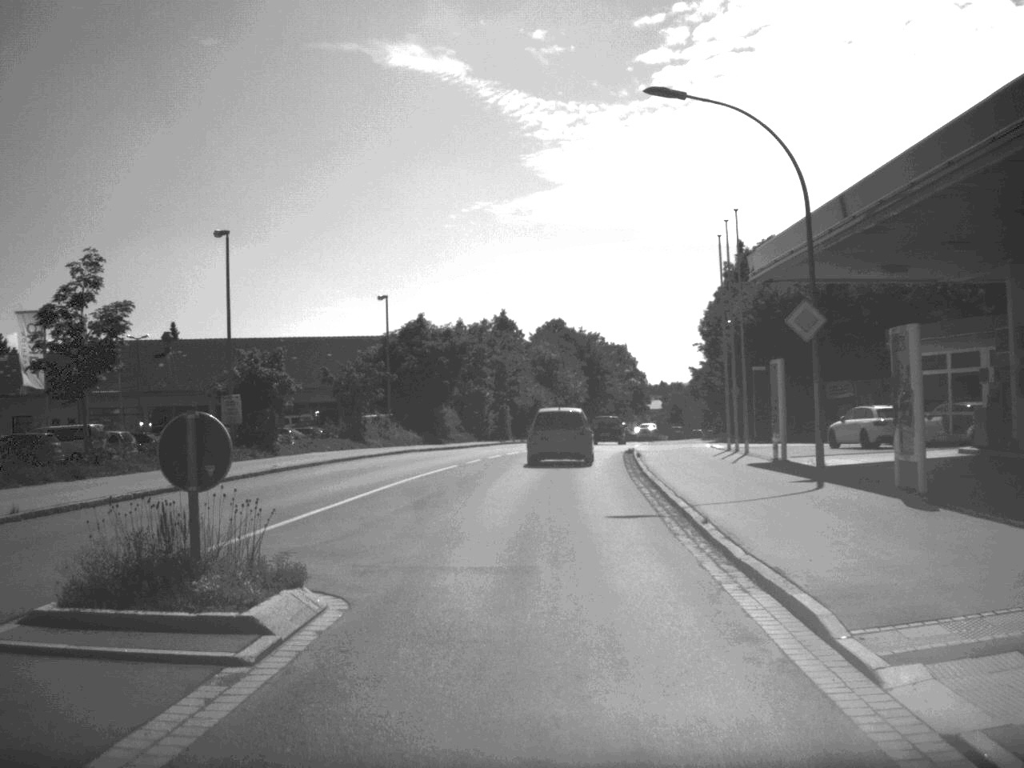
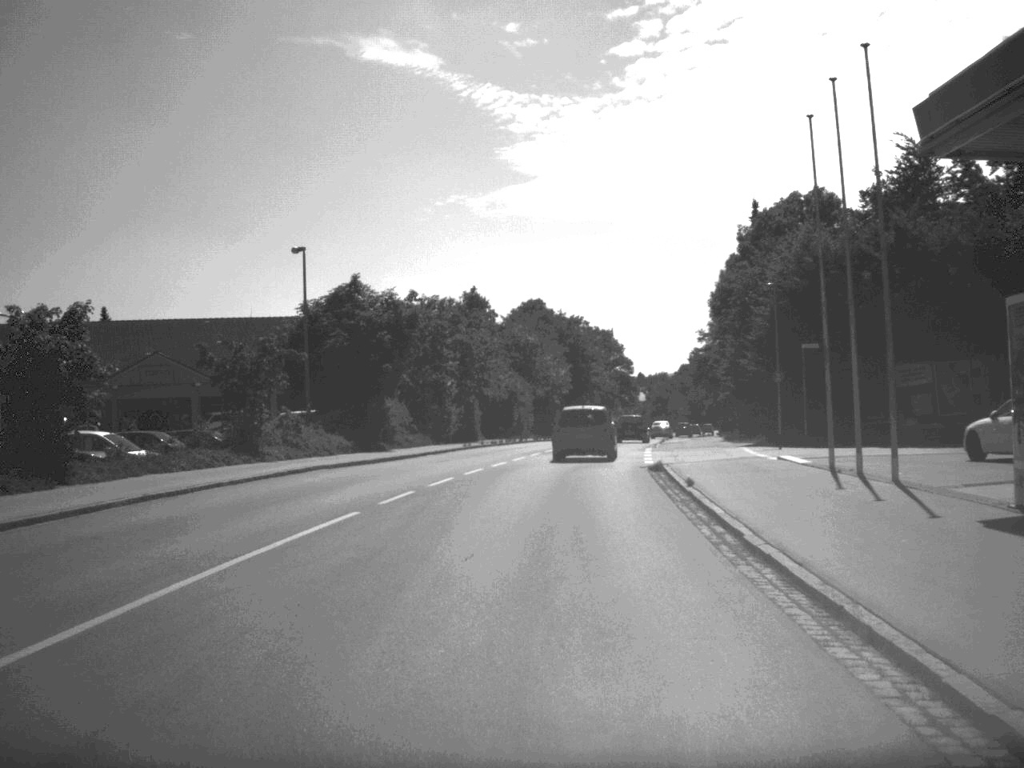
(+0.1, +16.4) m; +1°
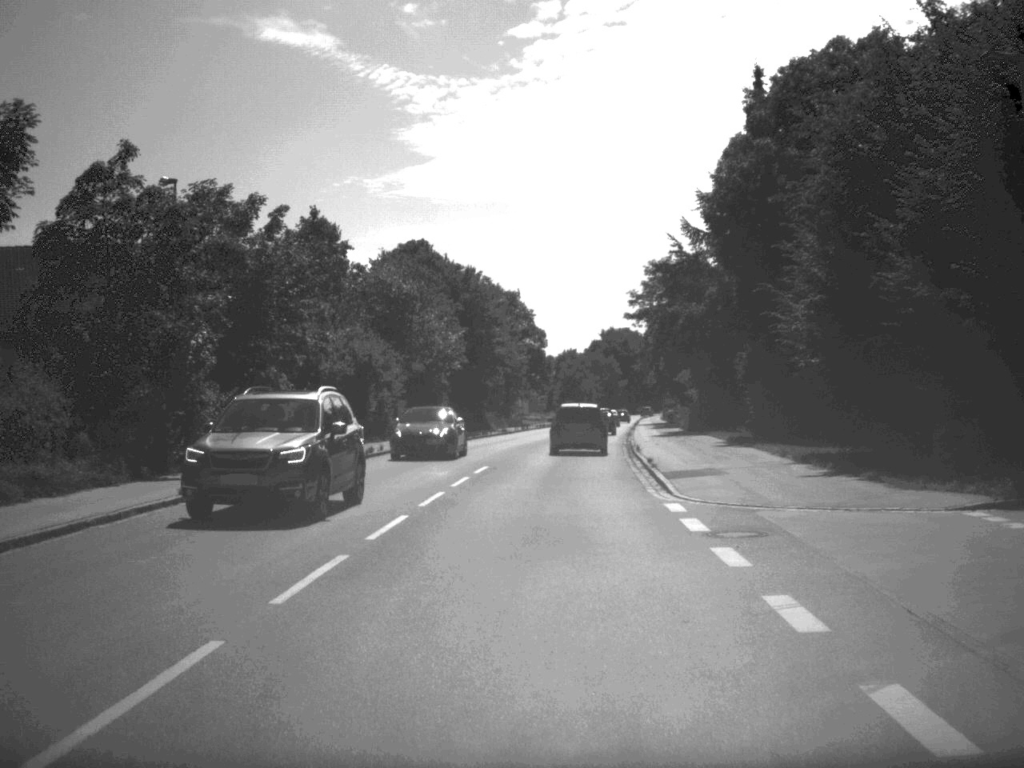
(+1.1, +31.6) m; +4°
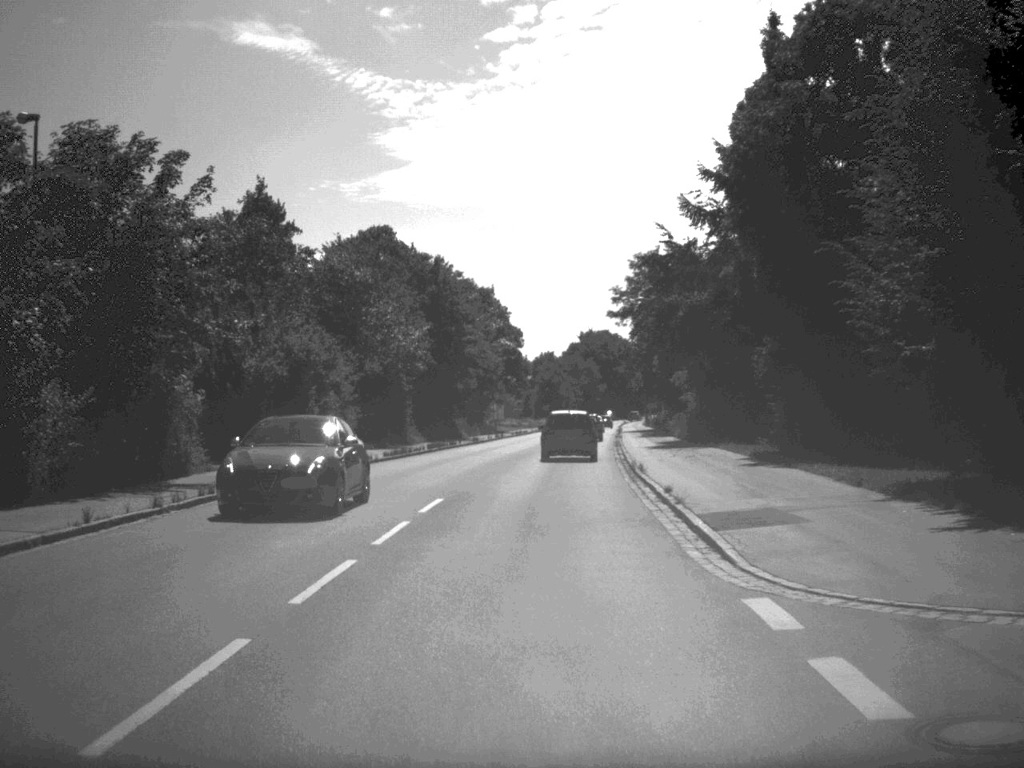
(+0.1, +8.4) m; +1°
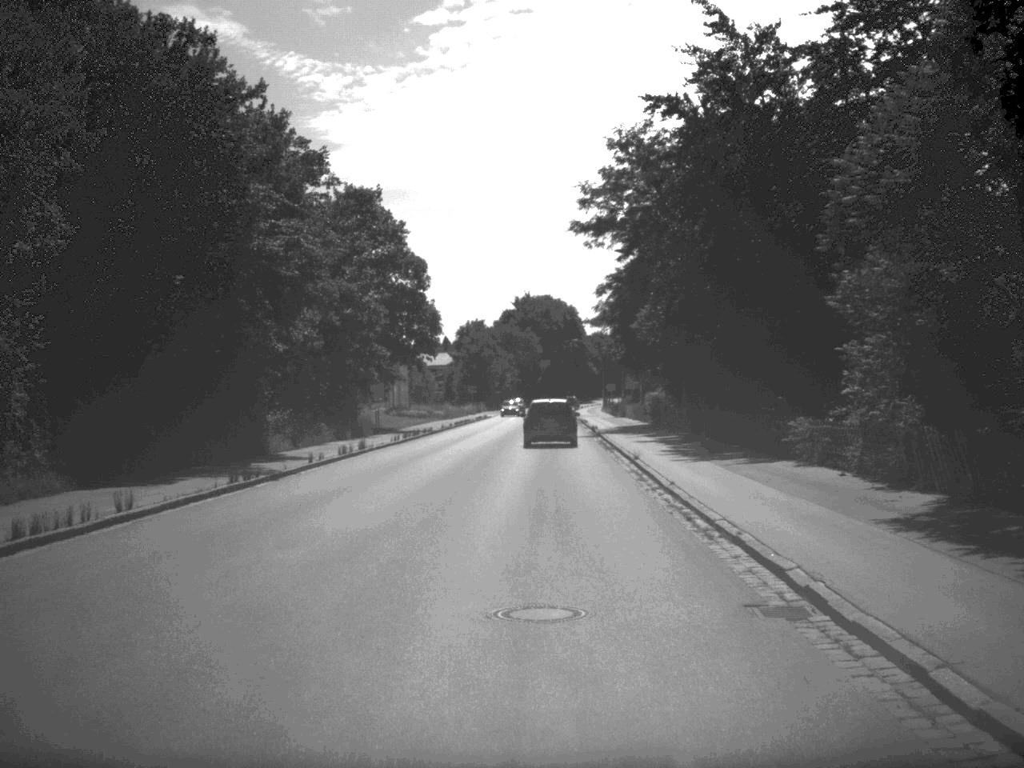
(+1.1, +43.8) m; +3°
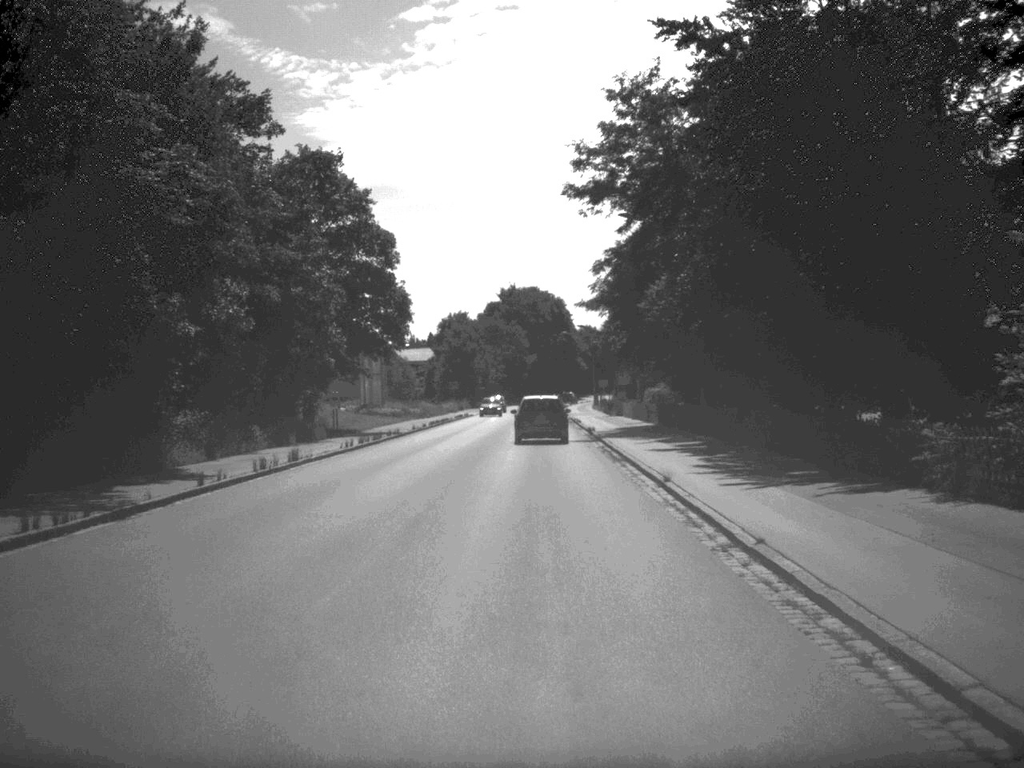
(0.0, +9.1) m; +1°
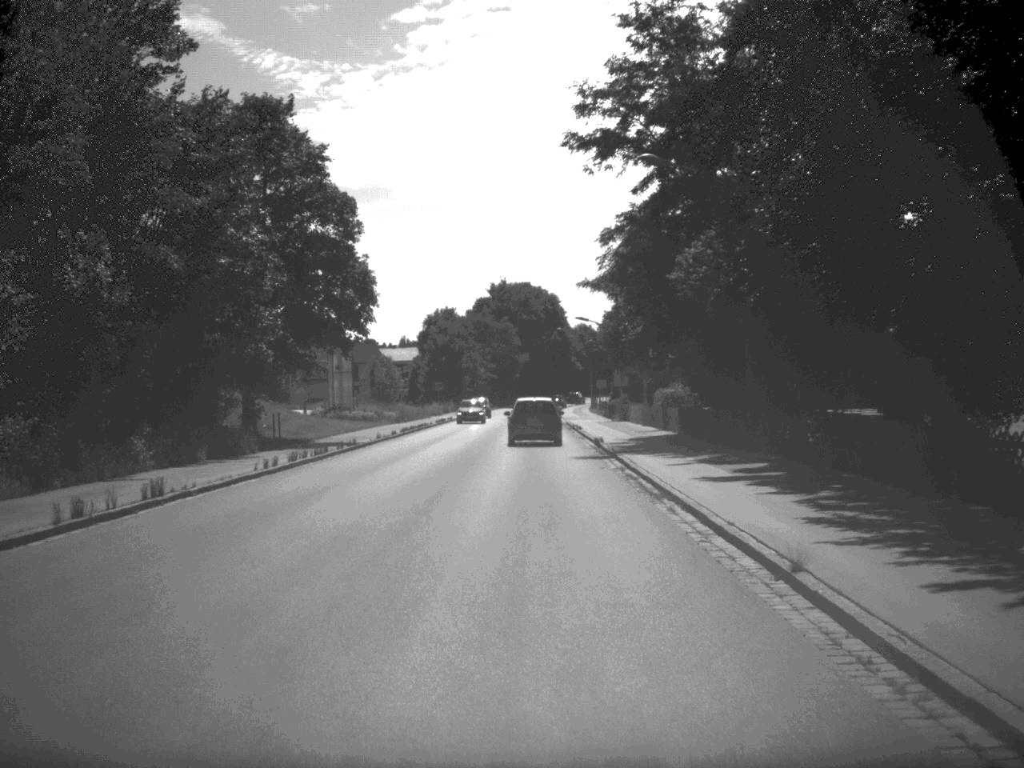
(0.0, +10.5) m; 0°
